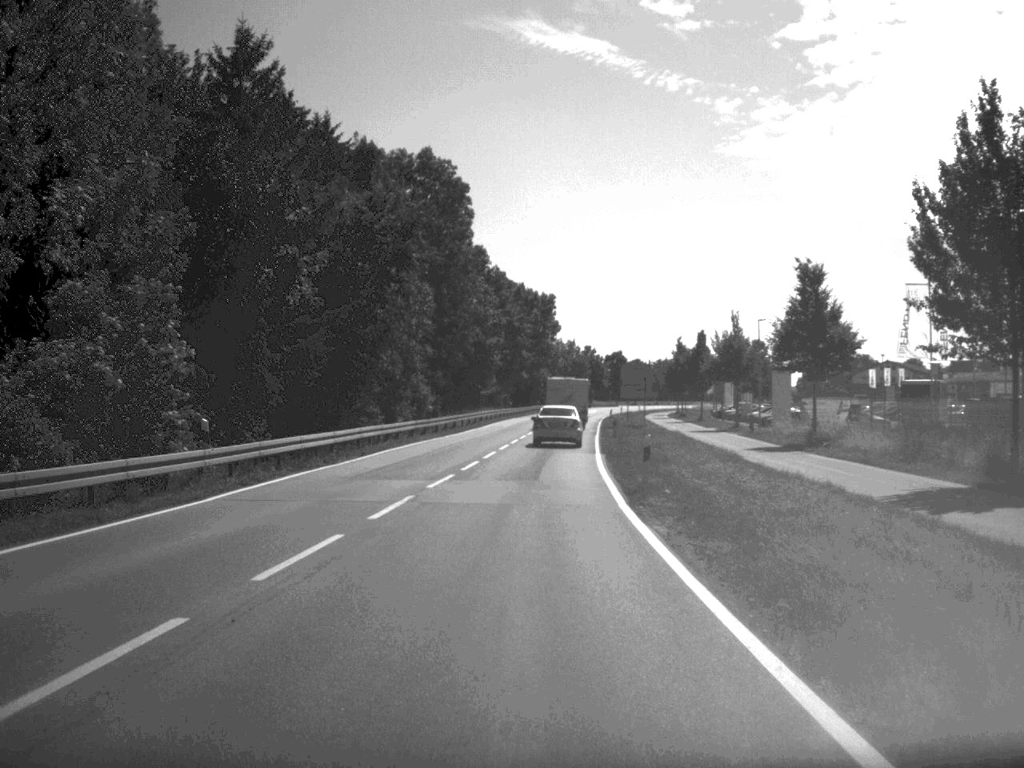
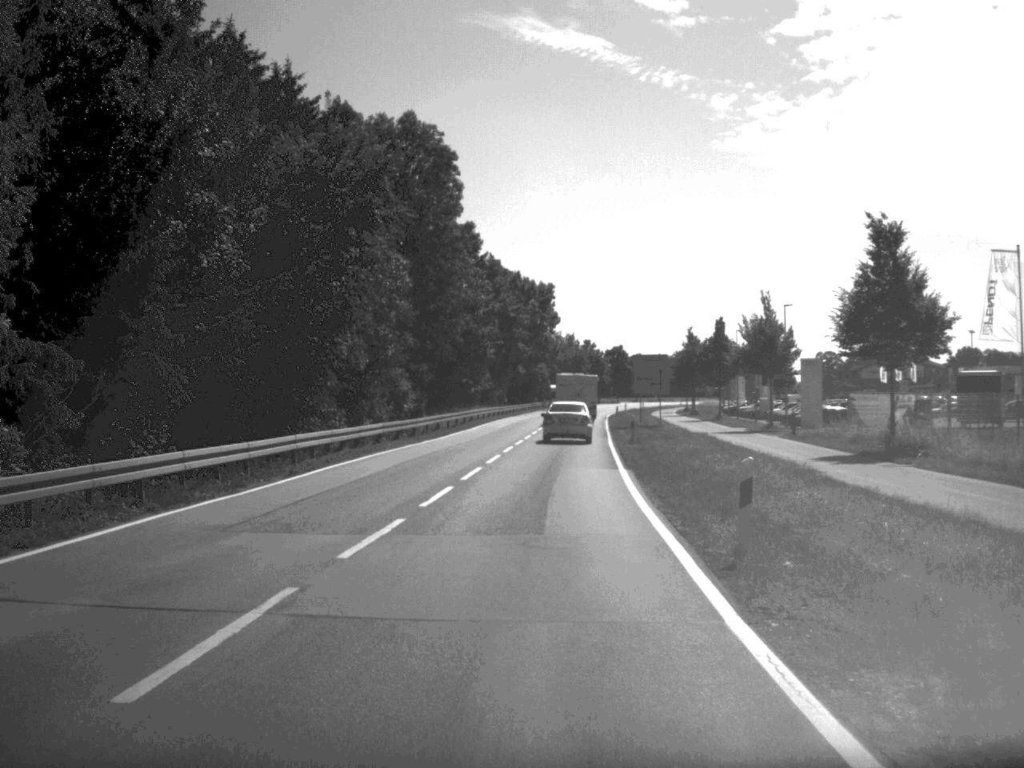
(0.0, +10.6) m; 0°
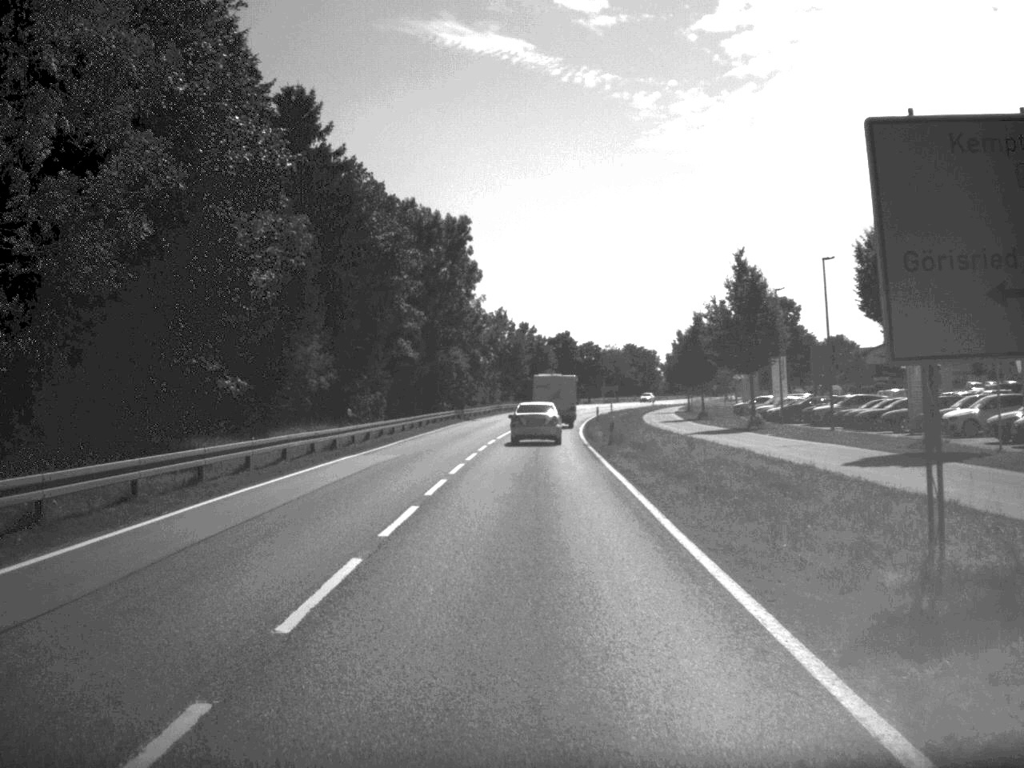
(+1.9, +56.6) m; +3°
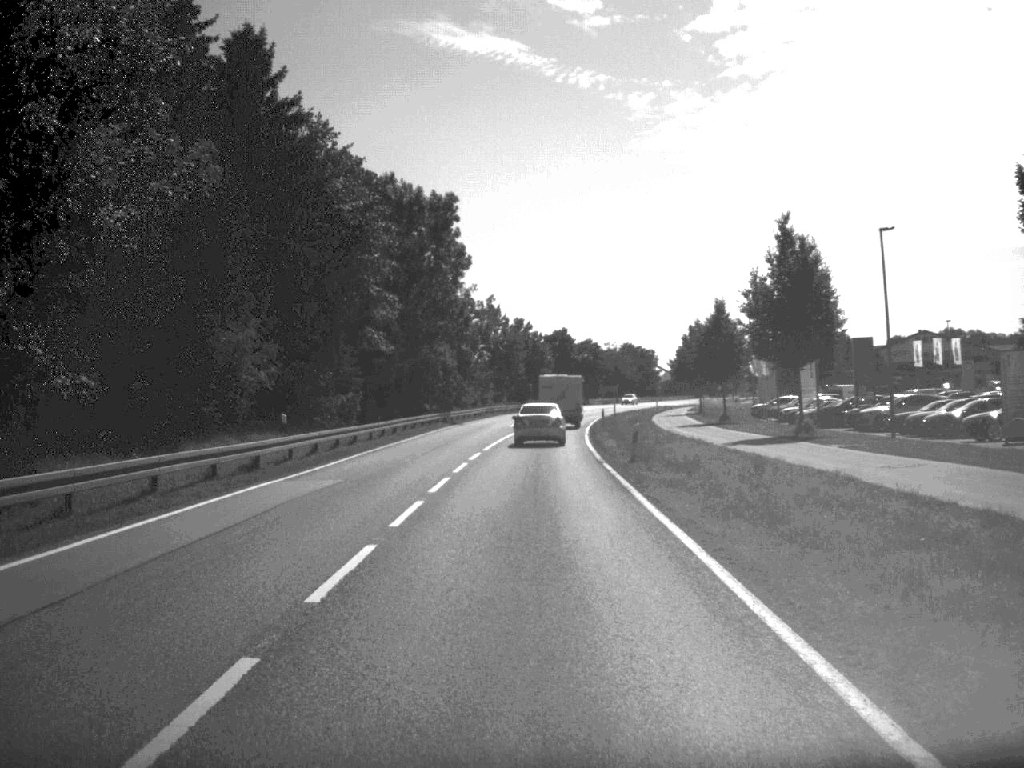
(0.0, +10.6) m; 0°
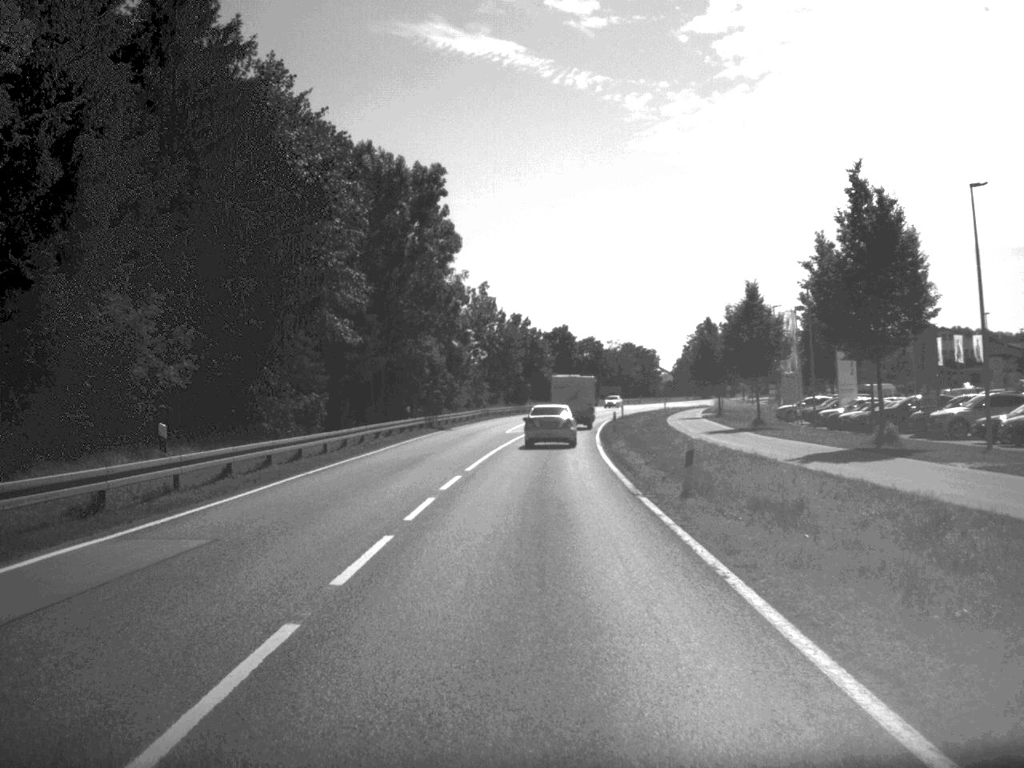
(0.0, +10.5) m; 0°
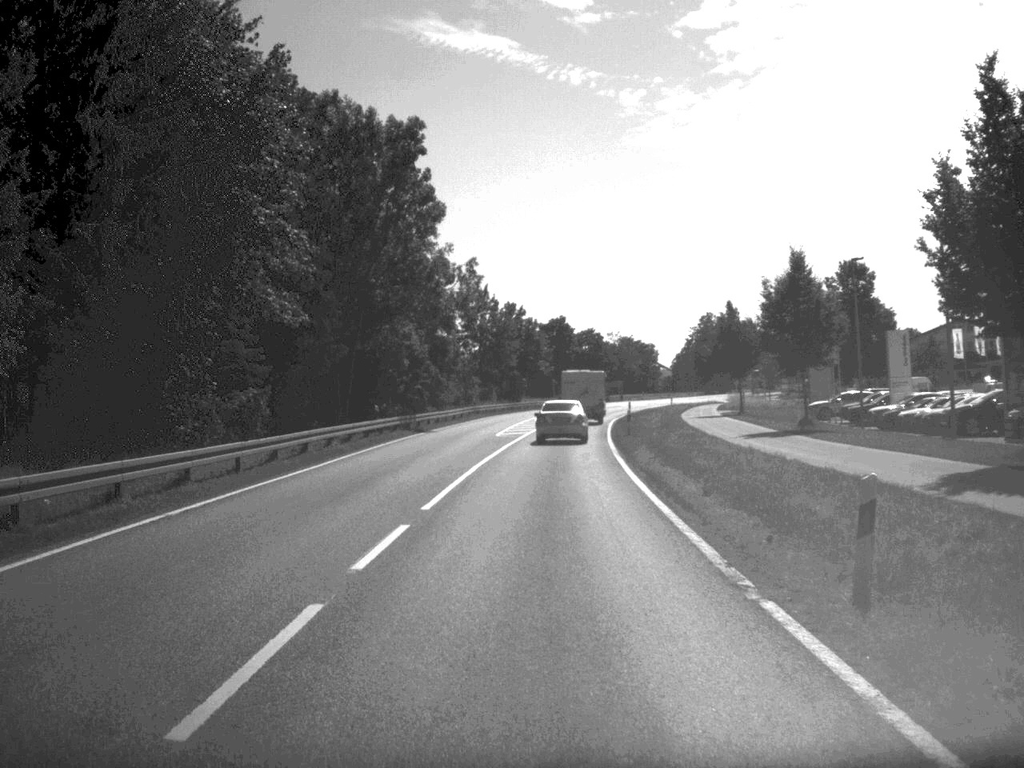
(0.0, +10.9) m; 0°
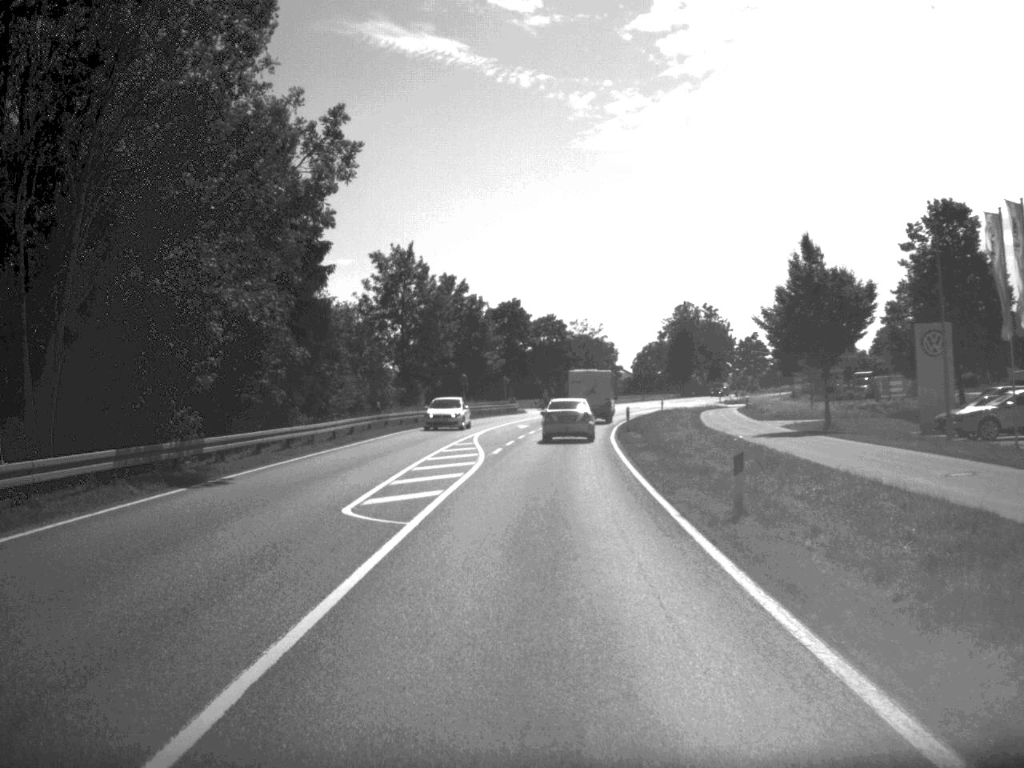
(+0.6, +32.8) m; +2°
